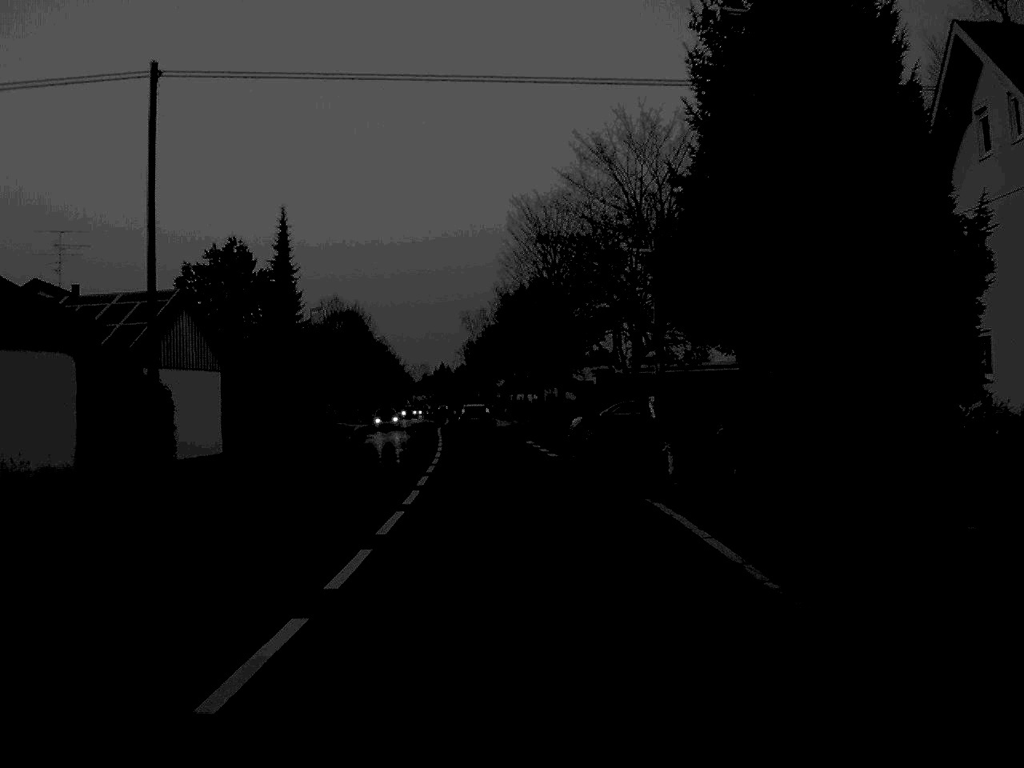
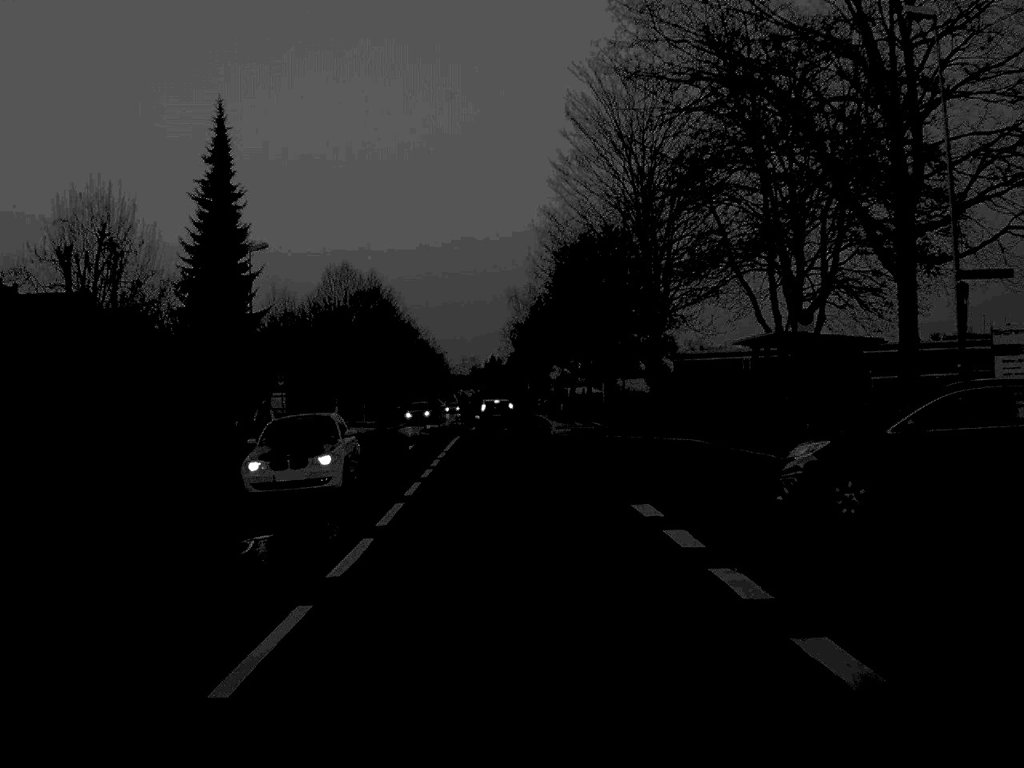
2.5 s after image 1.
(-0.6, +31.2) m; -2°
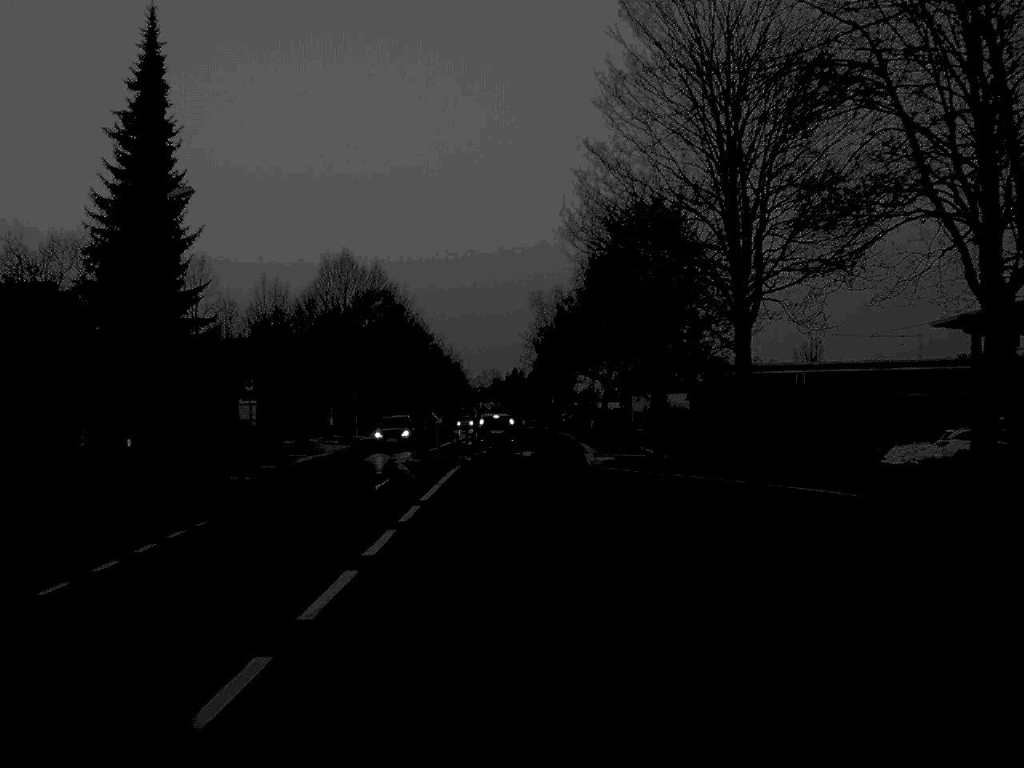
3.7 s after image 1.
(-0.2, +15.2) m; -1°
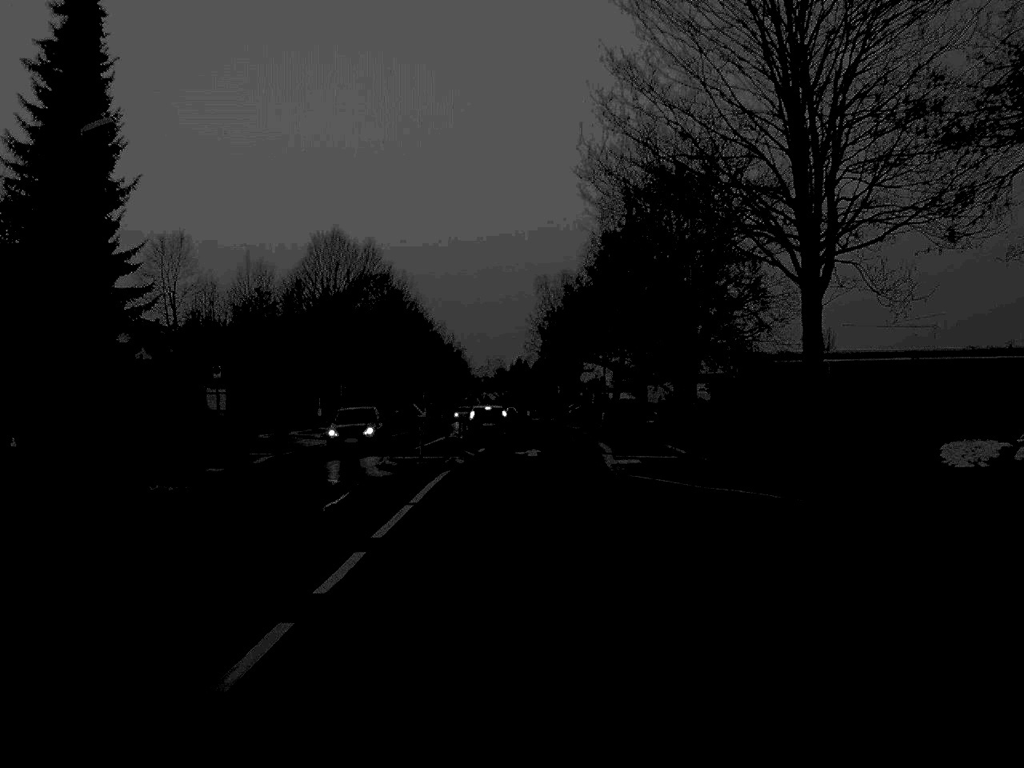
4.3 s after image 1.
(0.0, +7.8) m; 0°
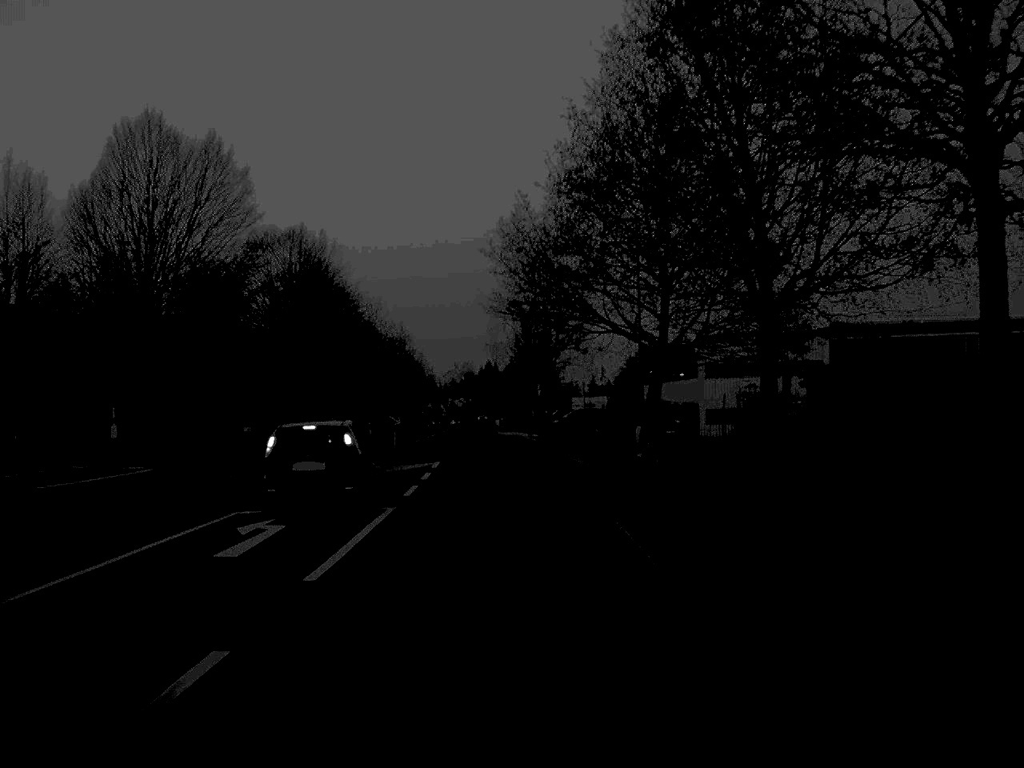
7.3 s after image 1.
(+0.5, +41.3) m; +1°
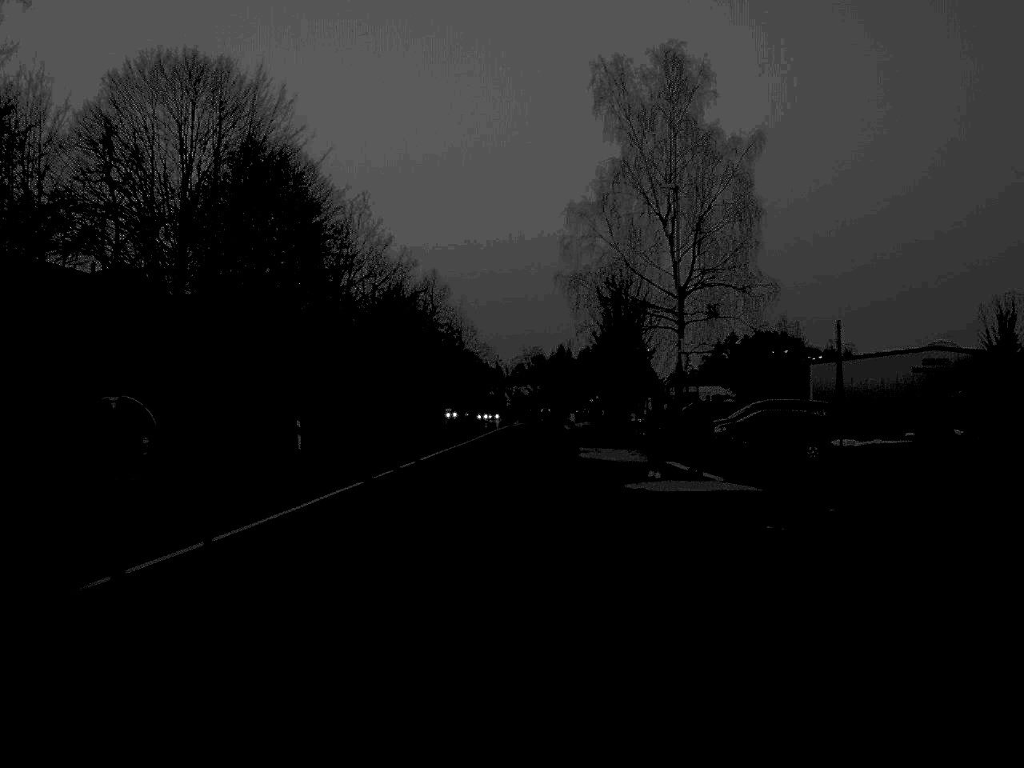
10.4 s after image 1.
(-1.4, +50.7) m; -3°
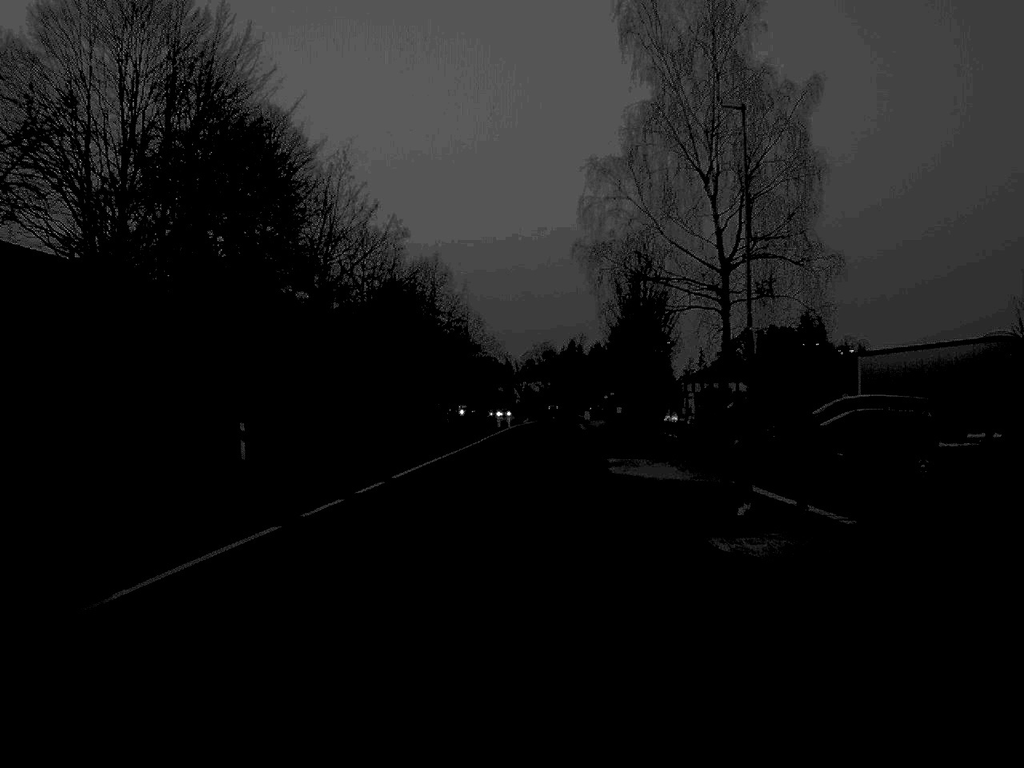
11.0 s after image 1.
(0.0, +9.8) m; 0°
